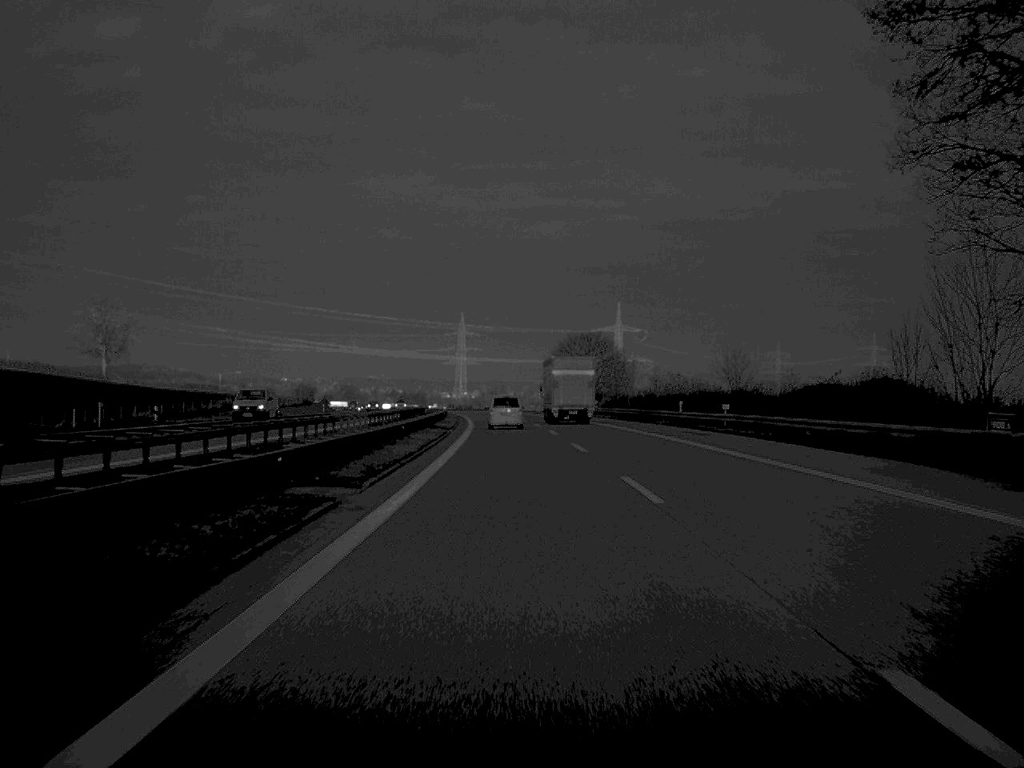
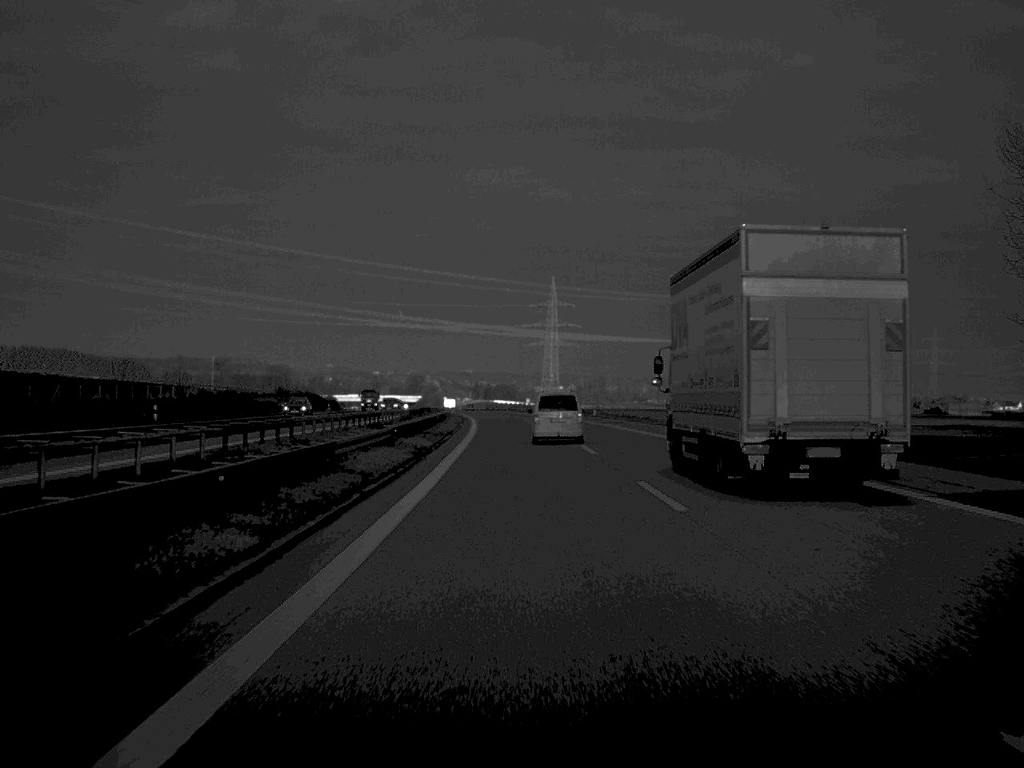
(-5.6, +143.6) m; -4°
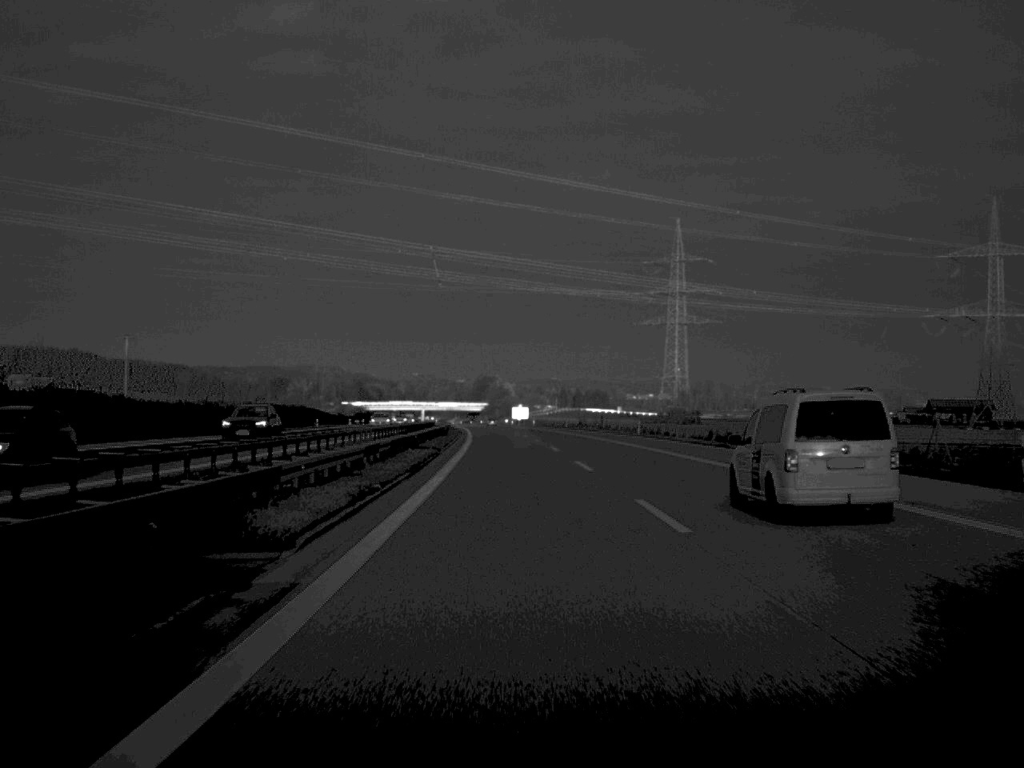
(-5.2, +144.7) m; -4°
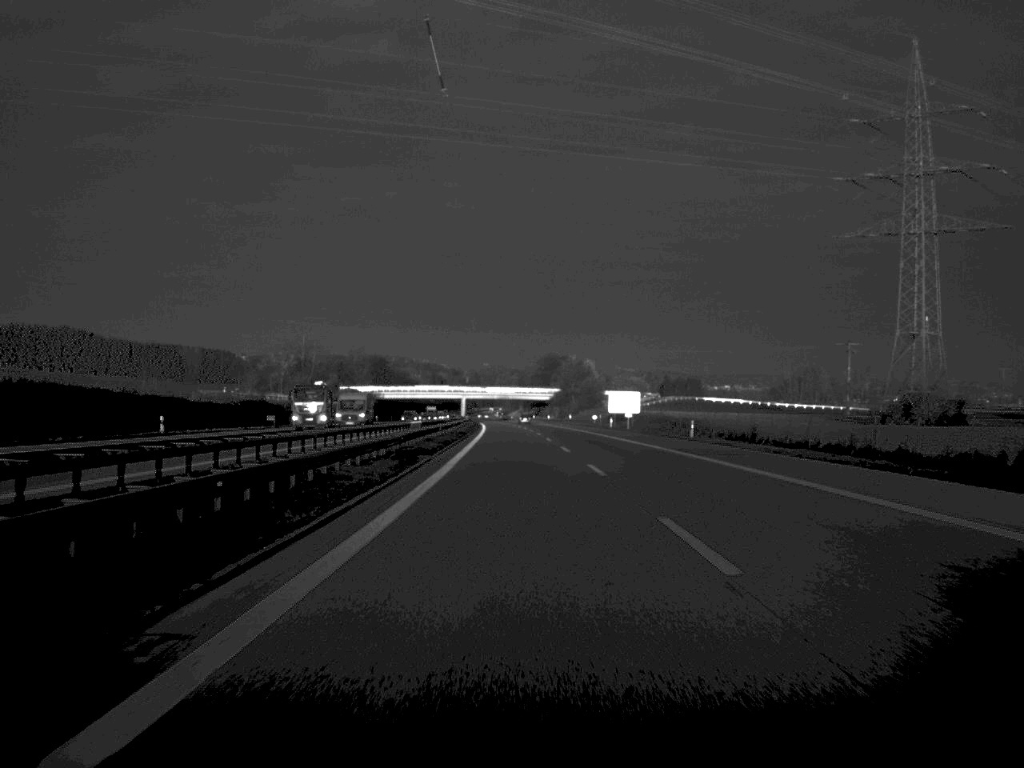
(-4.0, +129.7) m; -3°
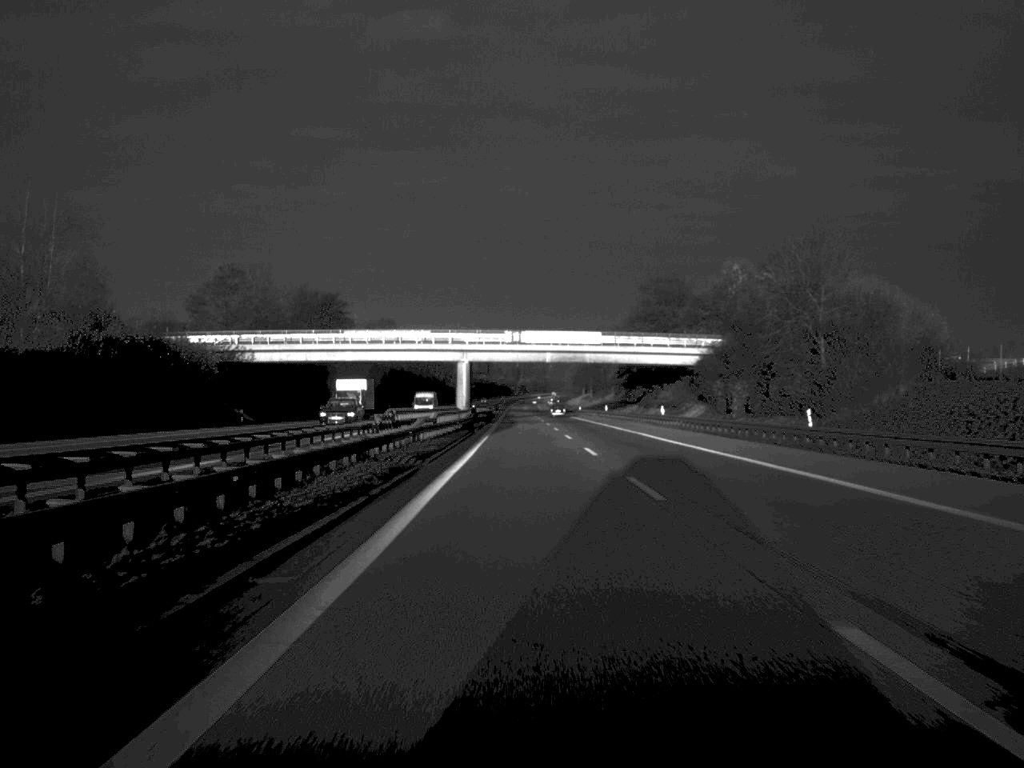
(-4.3, +170.4) m; -2°
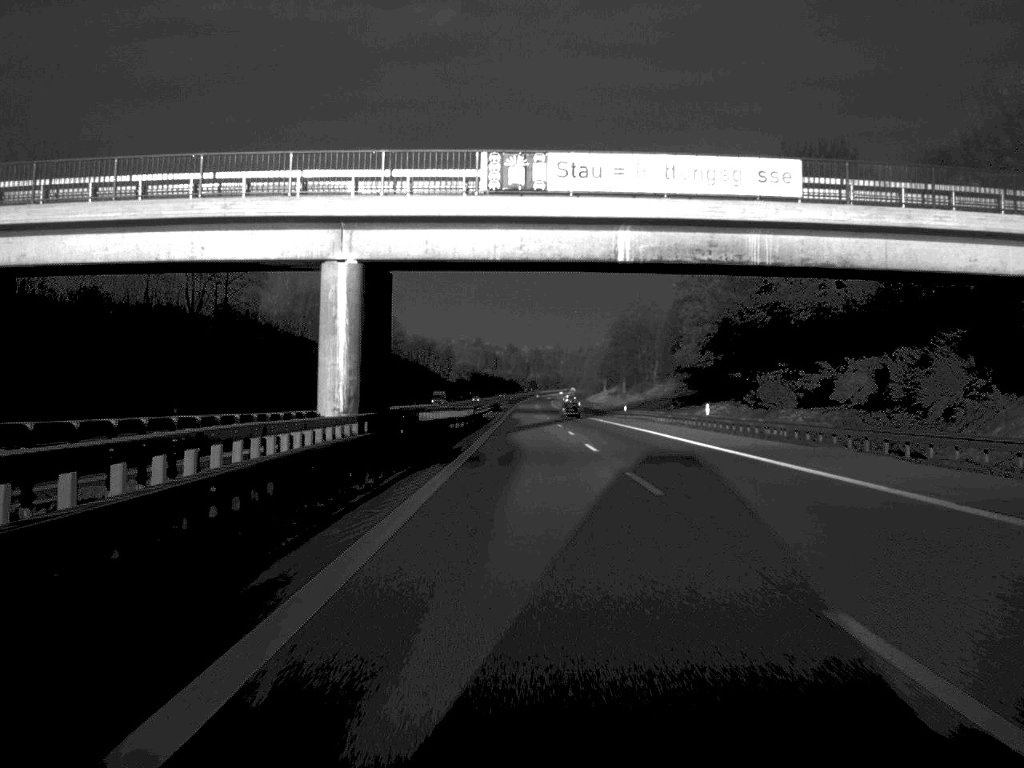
(-0.3, +71.5) m; 0°
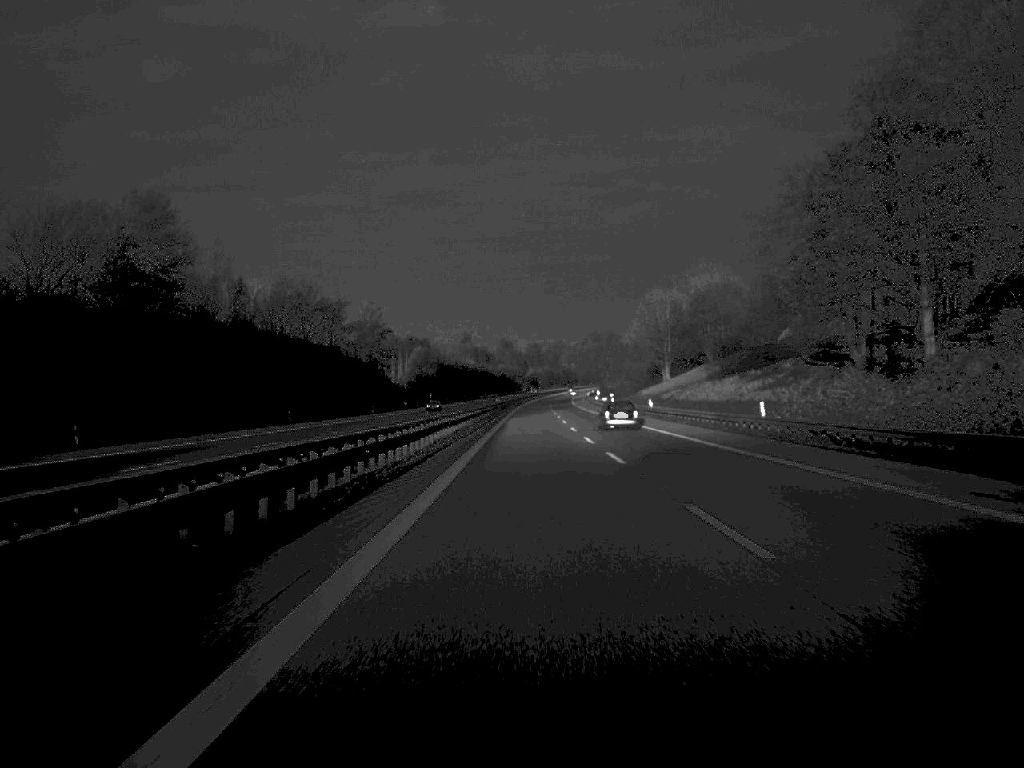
(-0.4, +168.9) m; 0°
